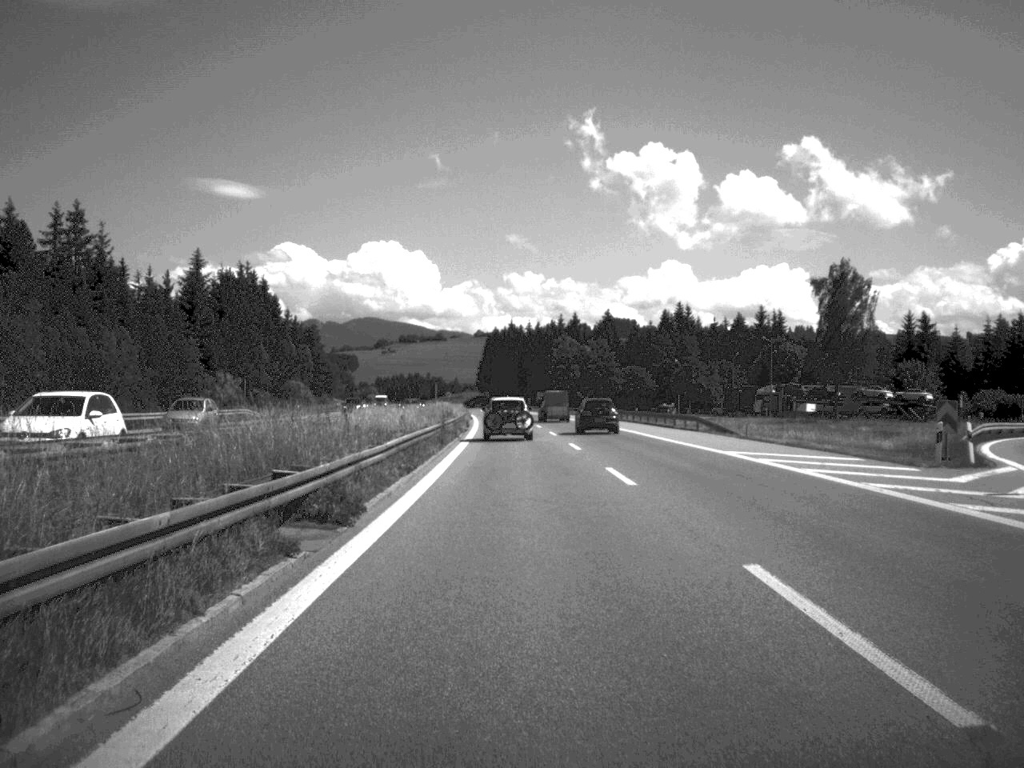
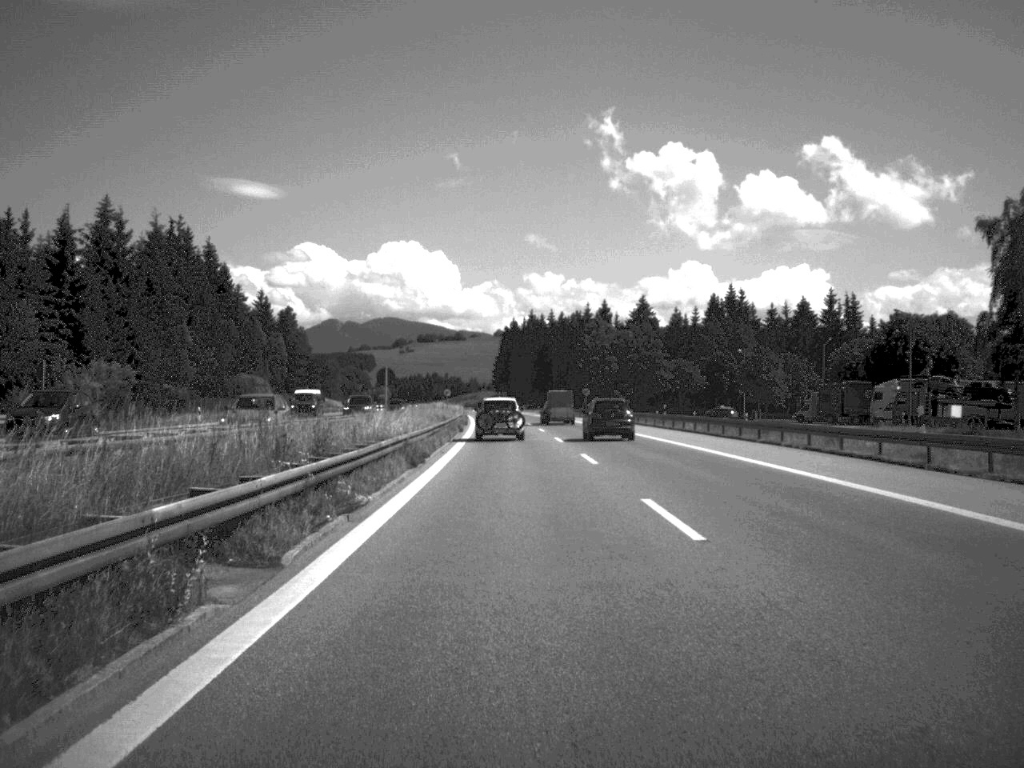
(-0.4, +43.5) m; -1°
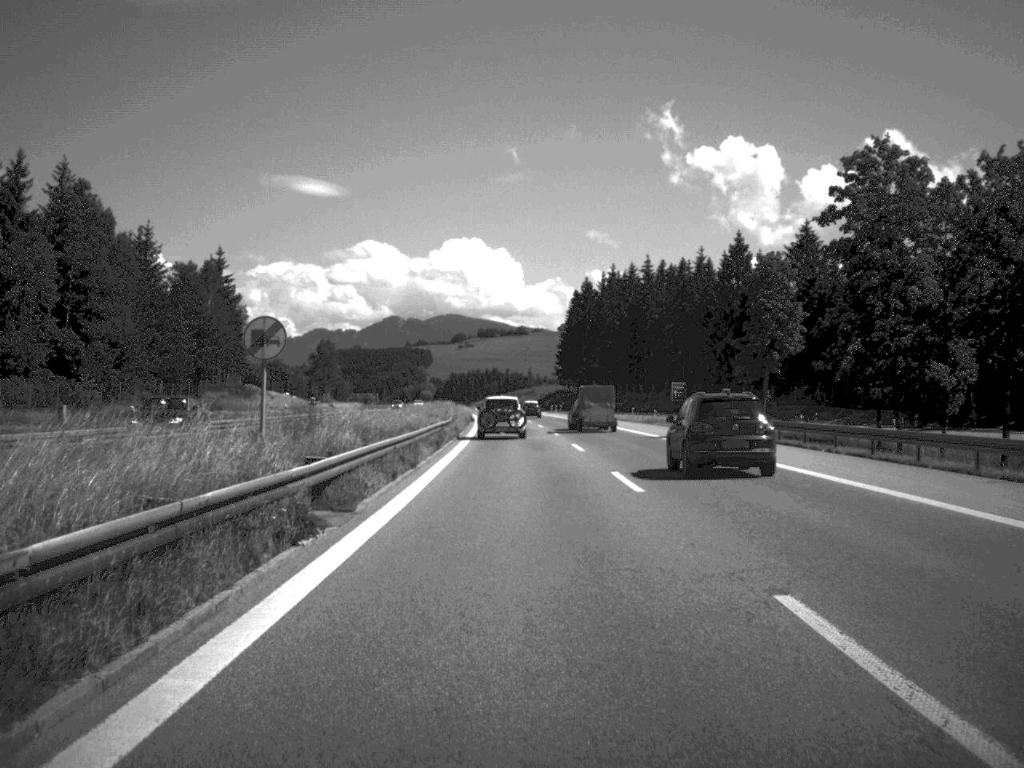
(-3.0, +113.1) m; -3°
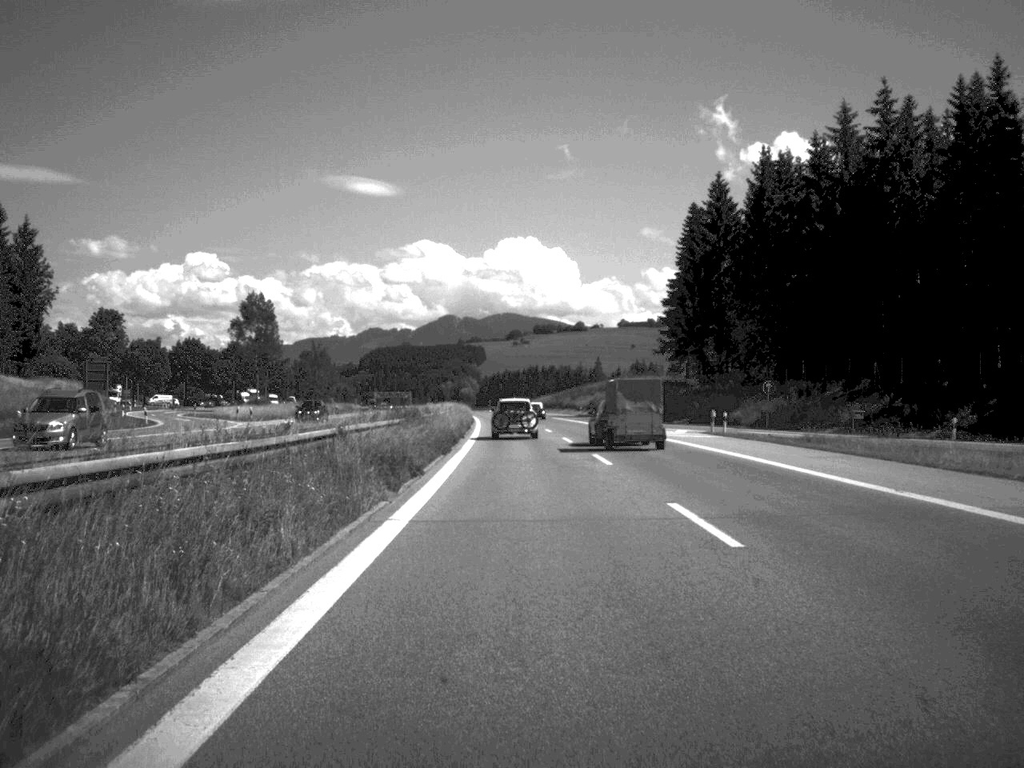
(-2.9, +113.0) m; -3°
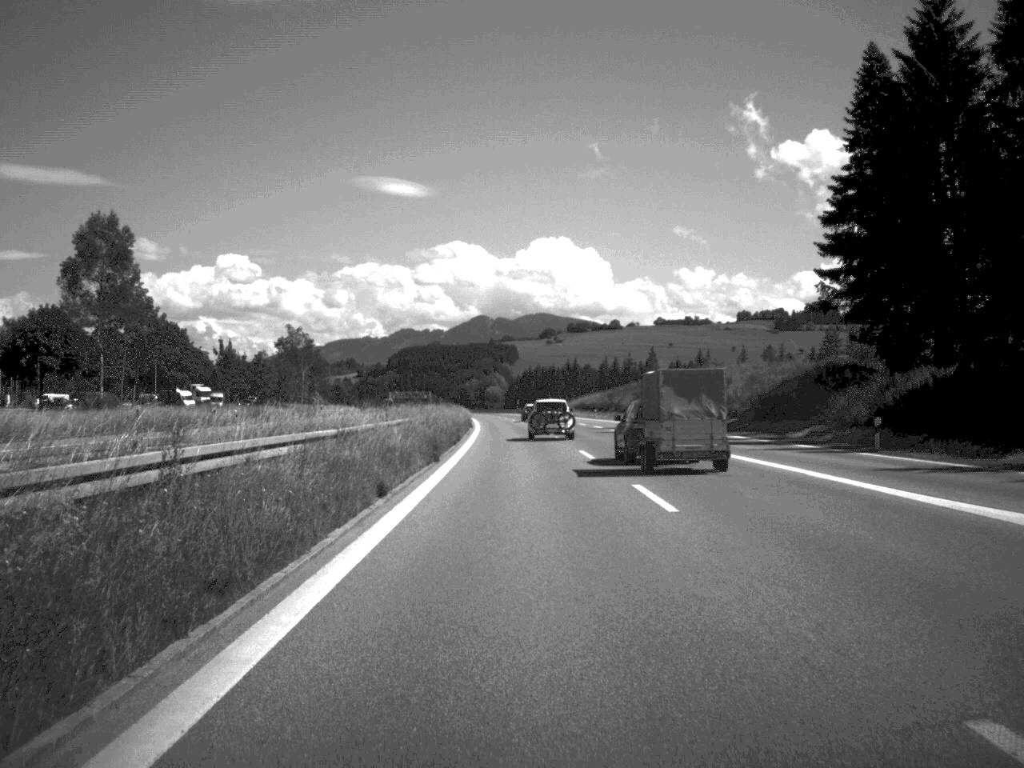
(-0.9, +66.2) m; -2°
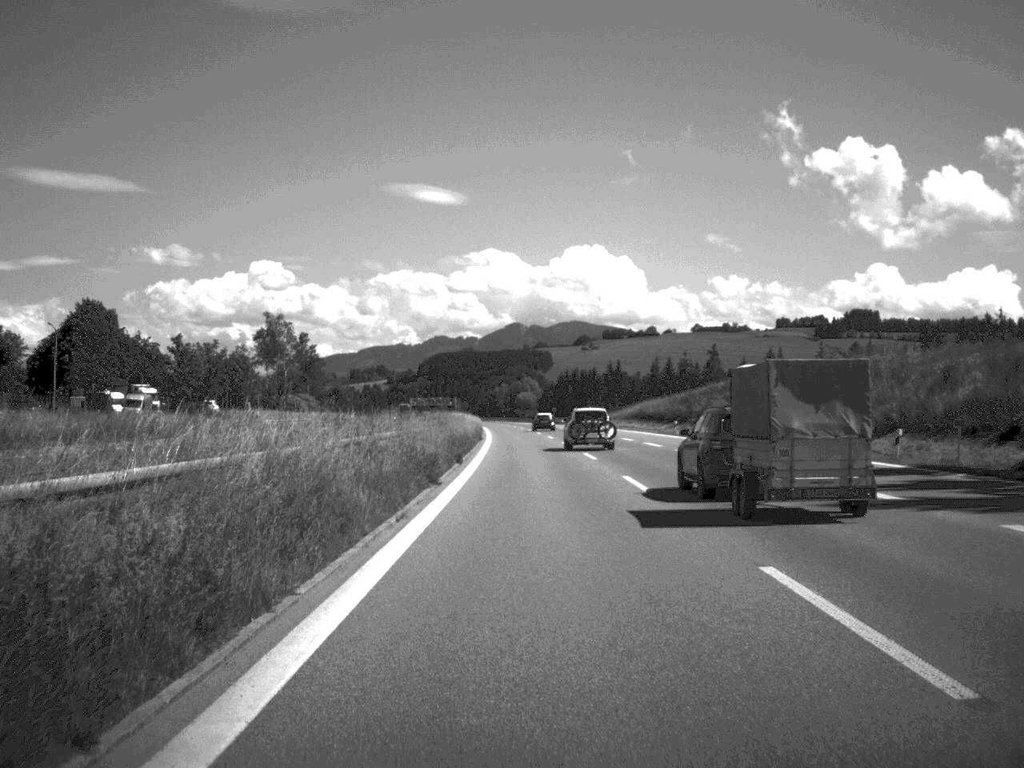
(-0.7, +46.5) m; -2°
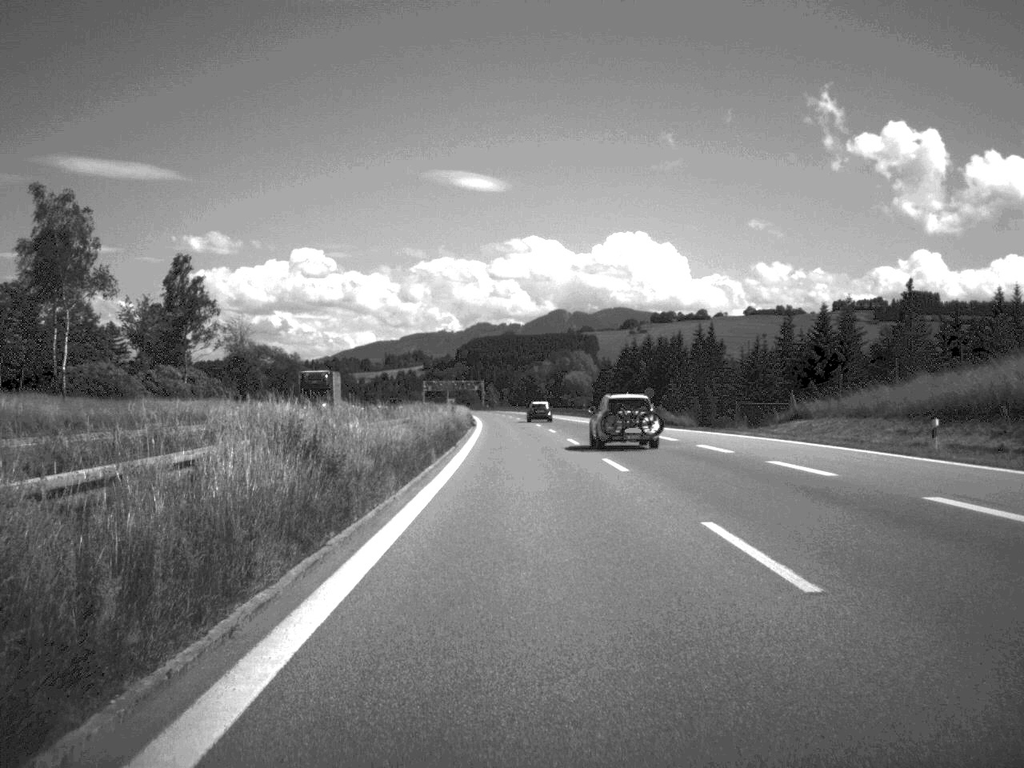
(-1.6, +102.6) m; -2°
